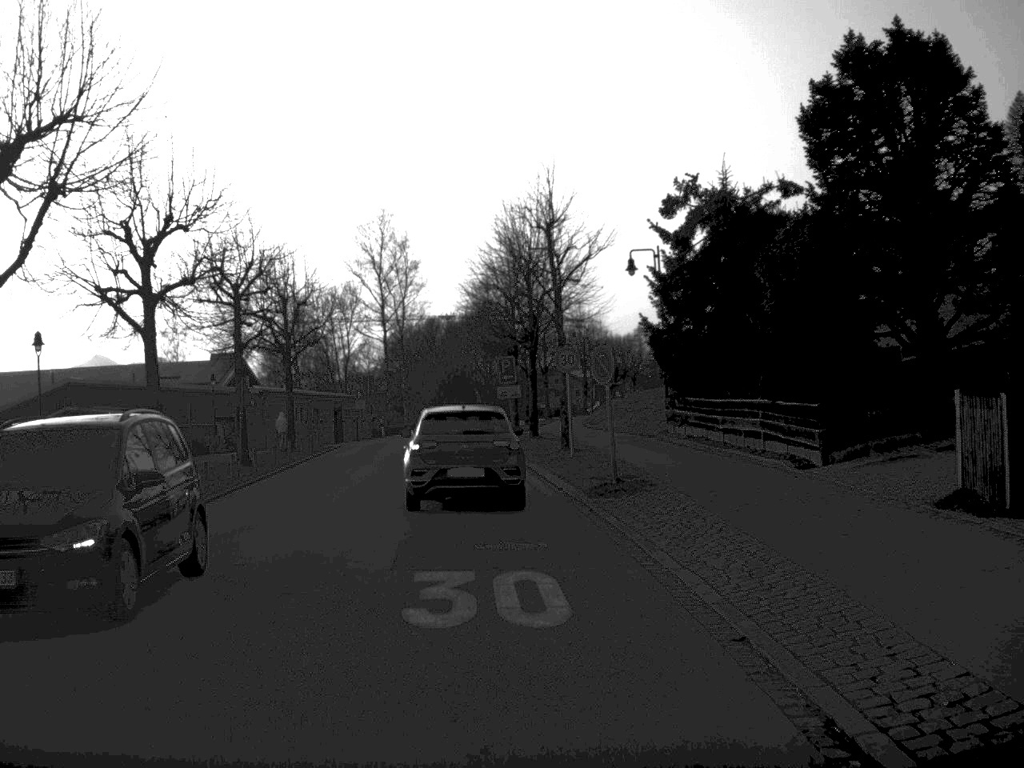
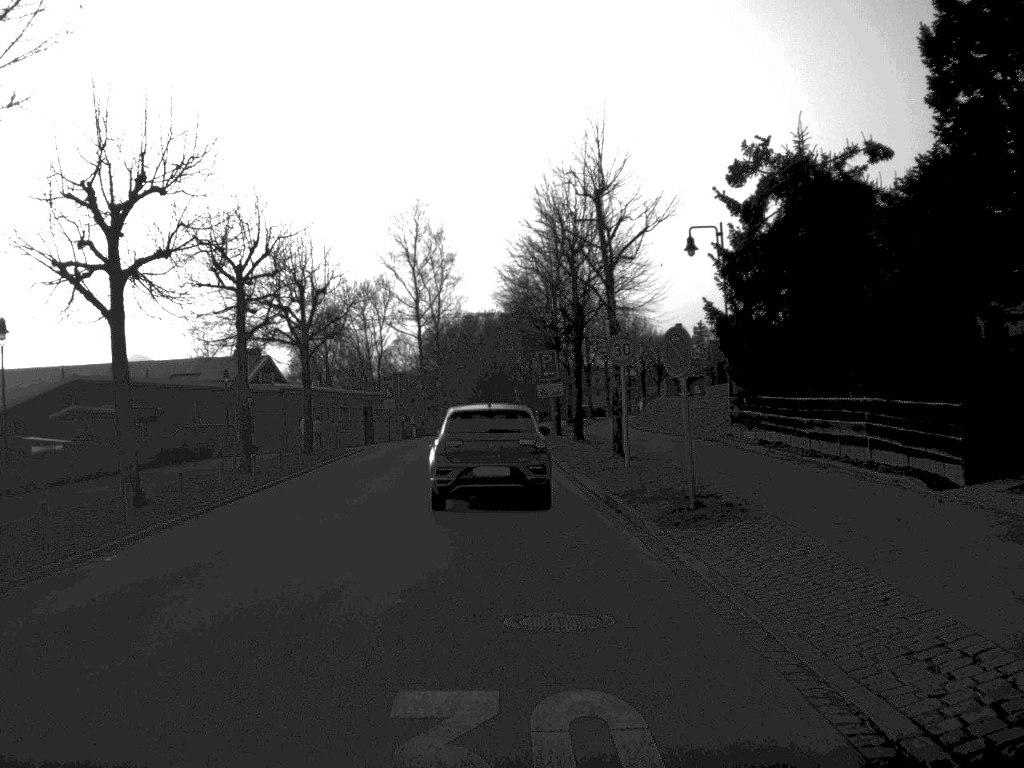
(-0.1, +5.0) m; -2°
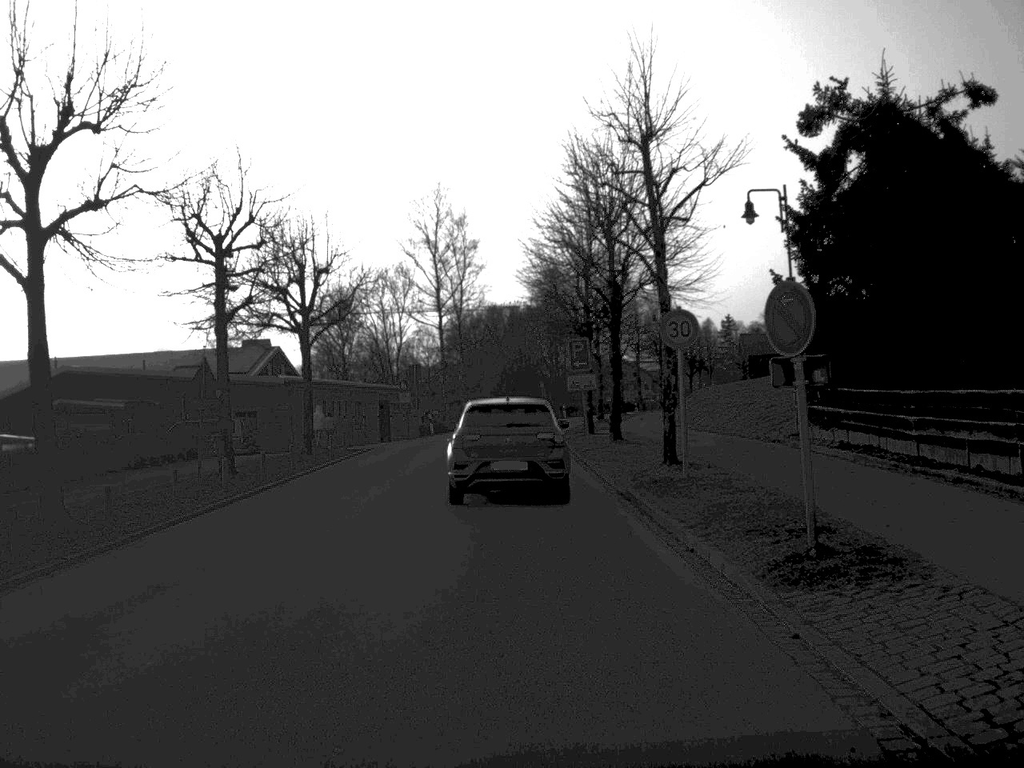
(-0.1, +5.3) m; -1°
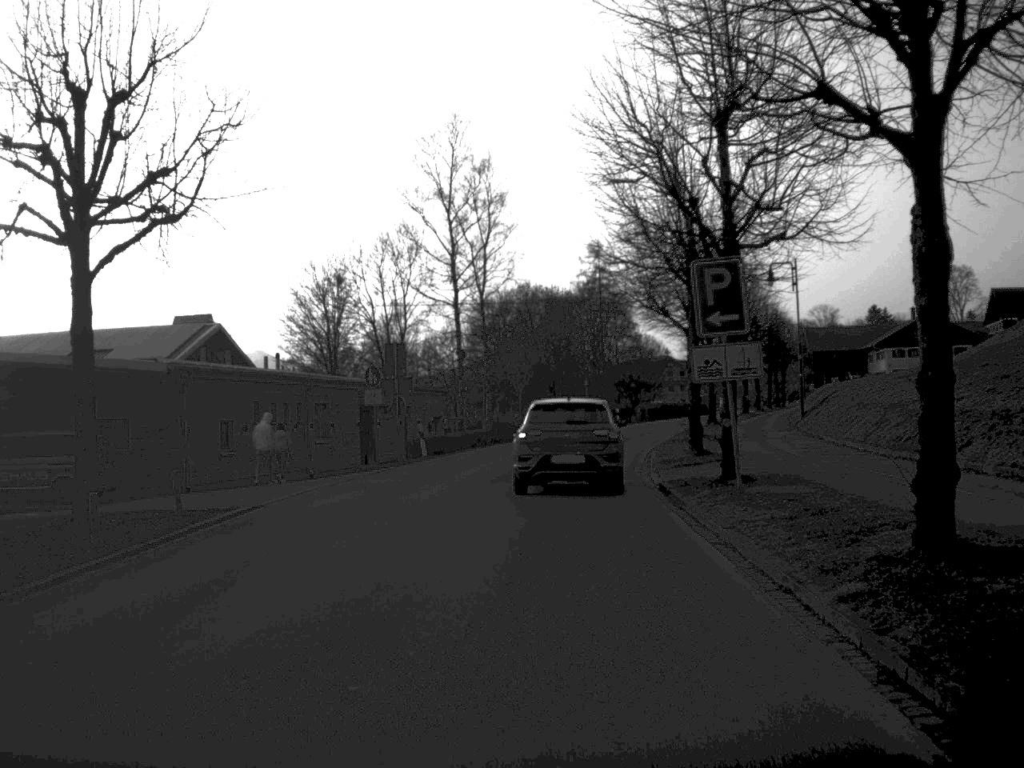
(-0.4, +24.1) m; -1°
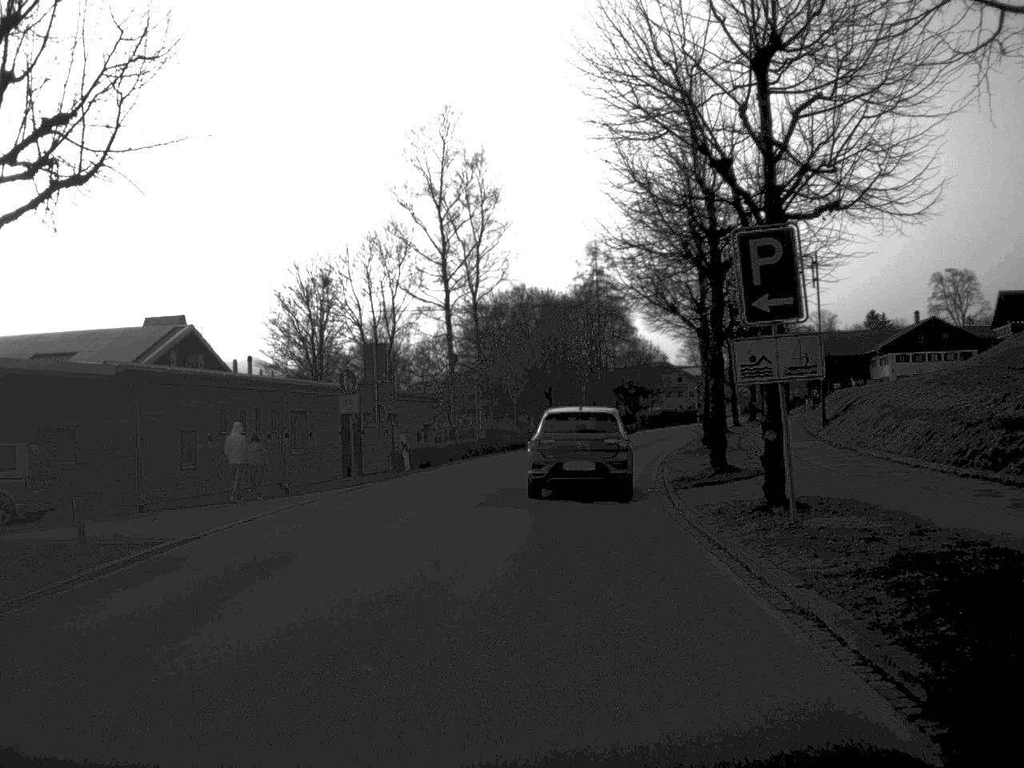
(0.0, +4.0) m; 0°
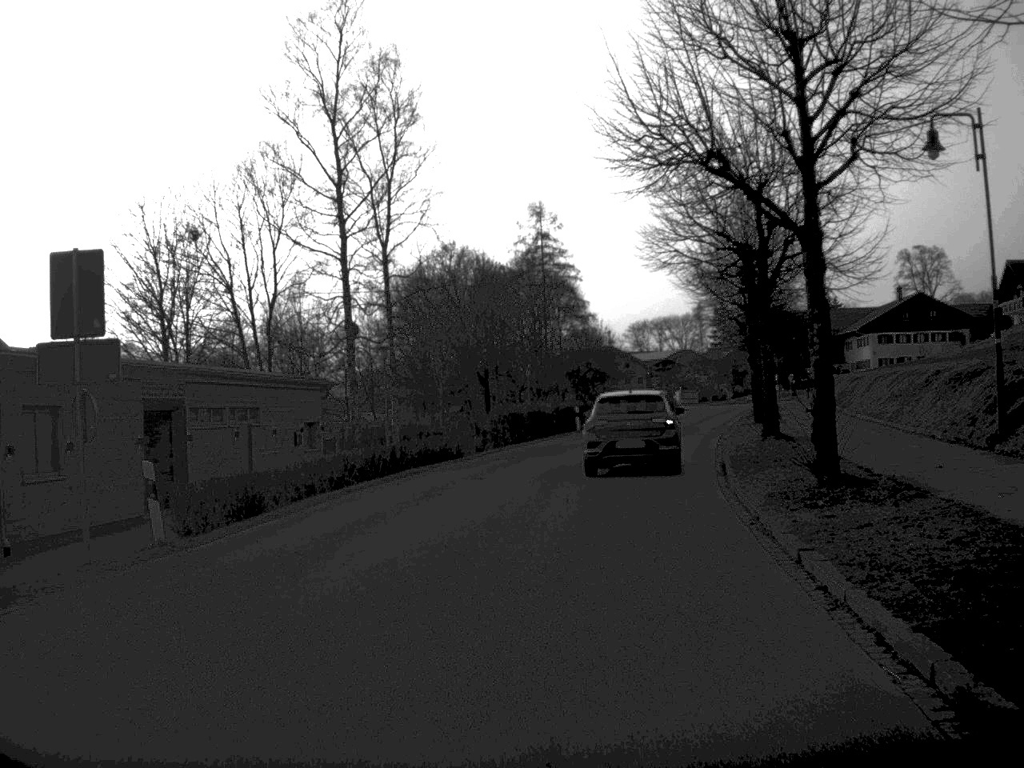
(+0.3, +19.7) m; +3°
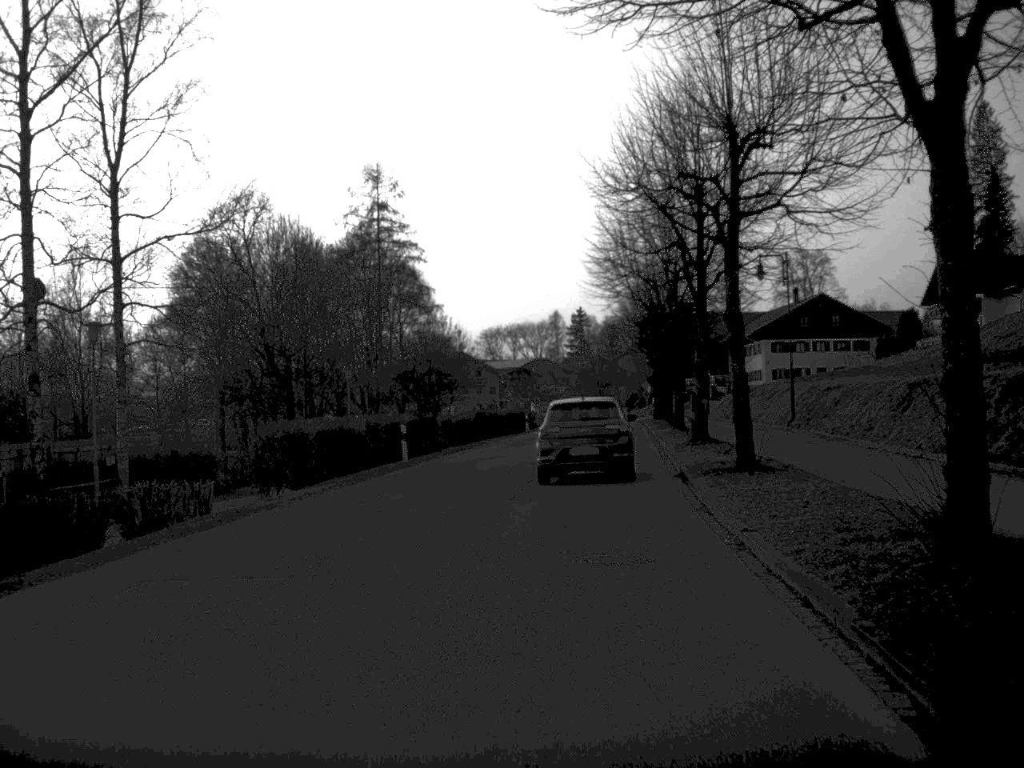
(+1.3, +20.8) m; +7°
